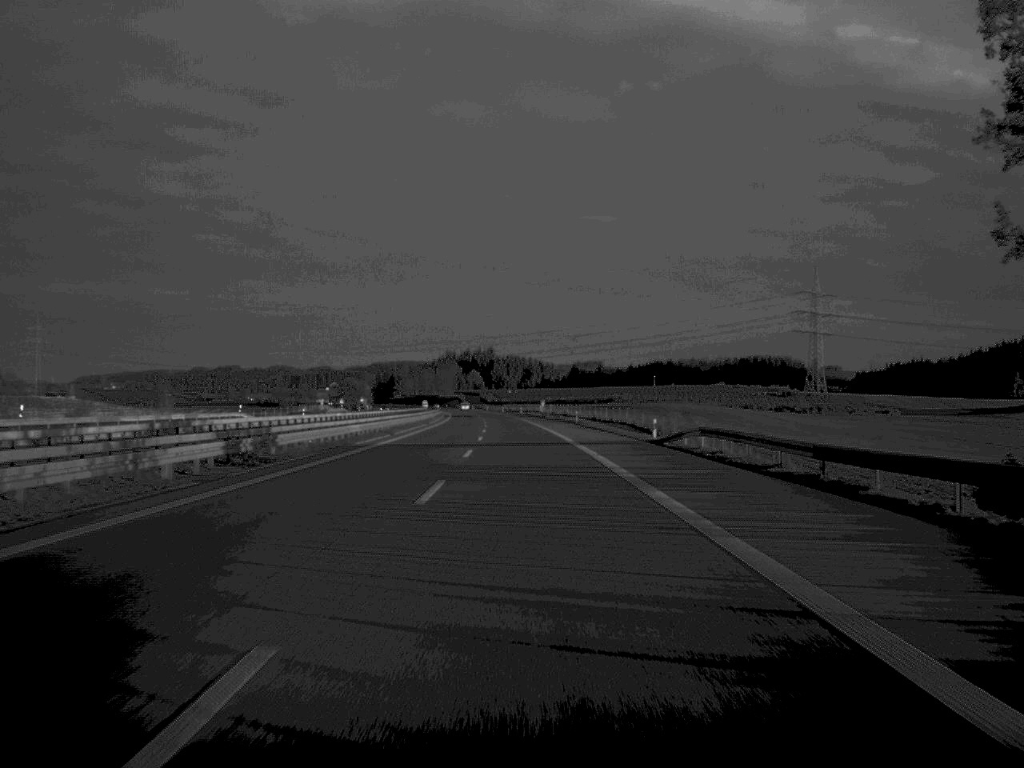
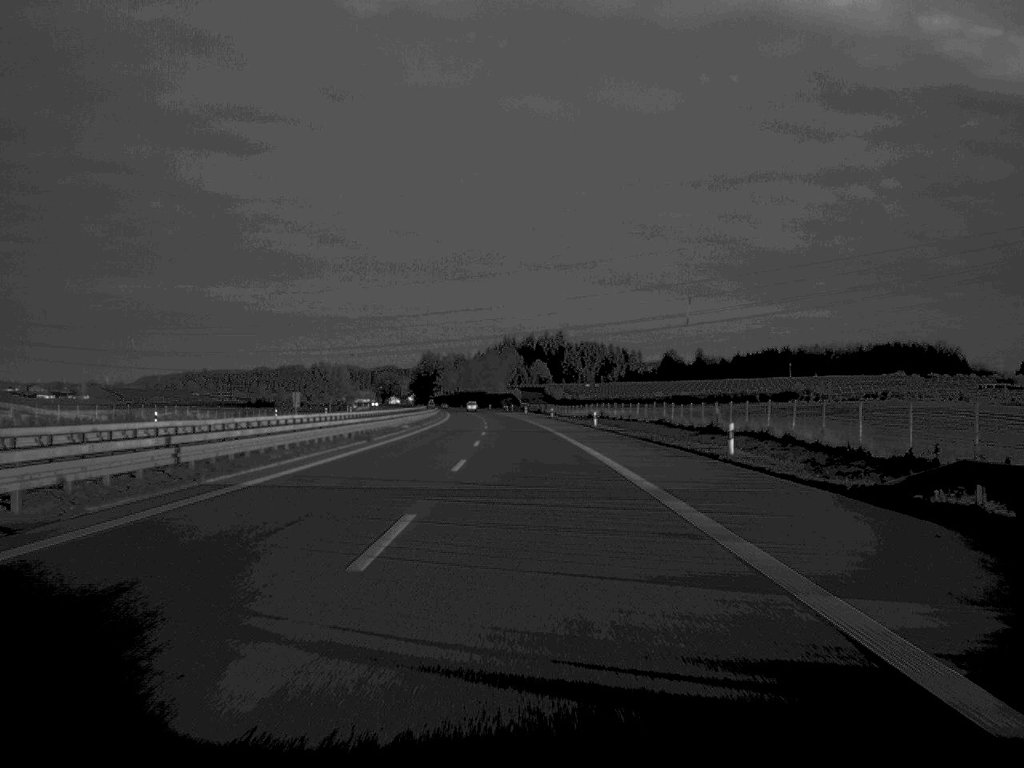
(-4.7, +169.7) m; -3°
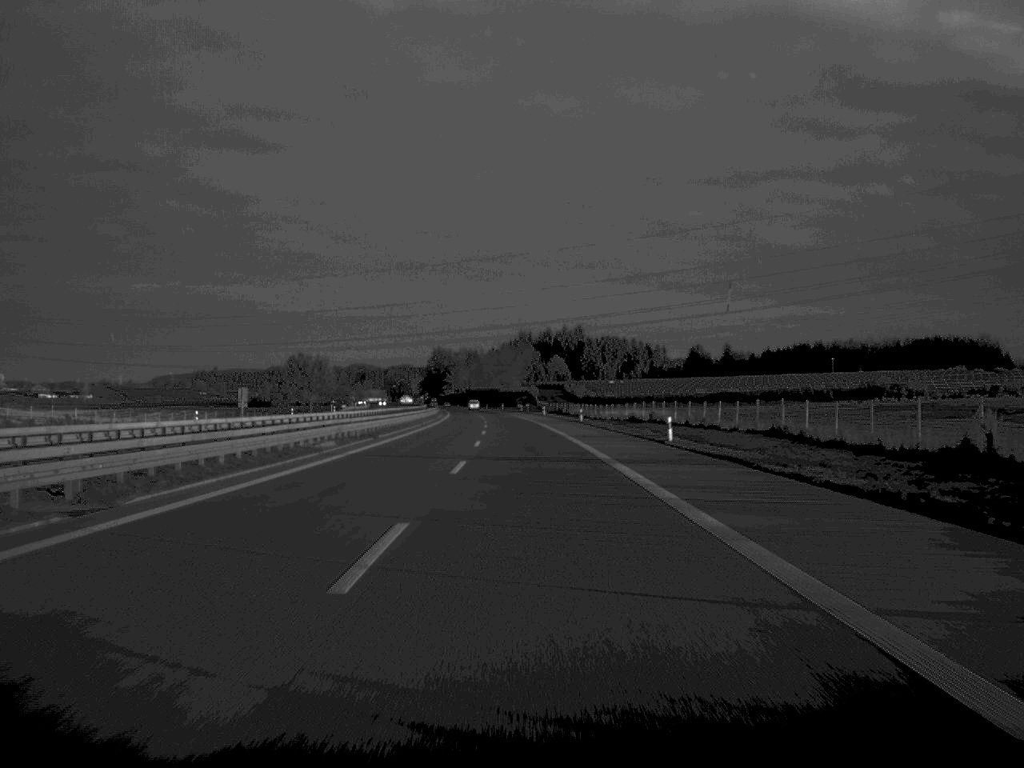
(-0.2, +37.1) m; -1°
